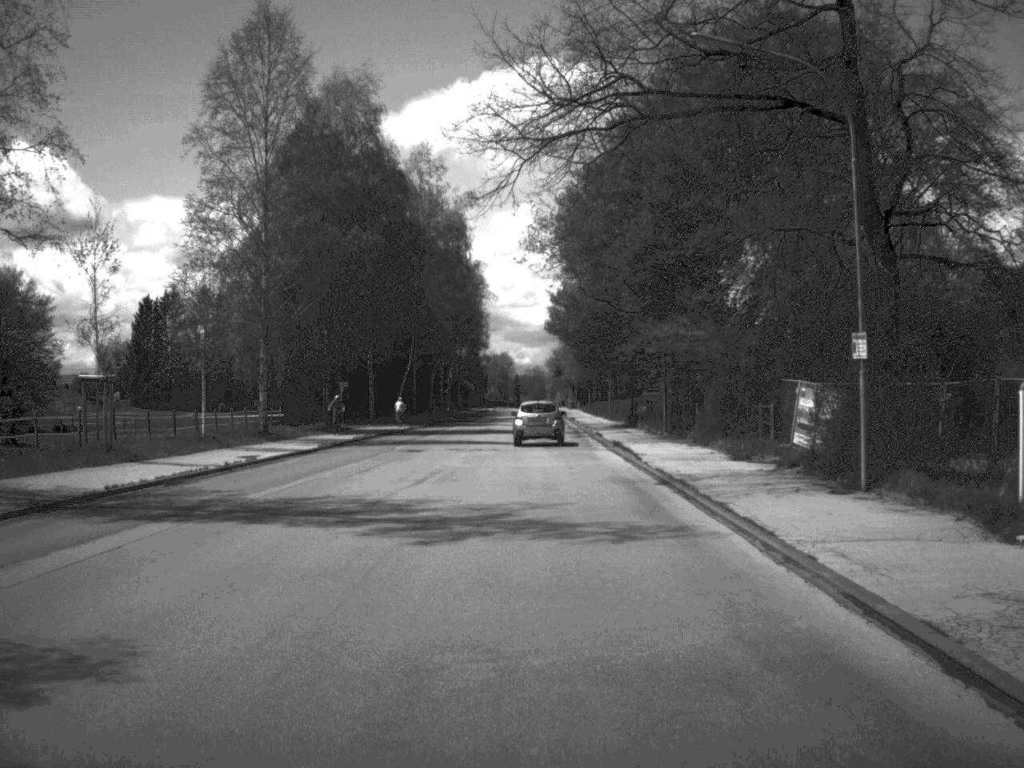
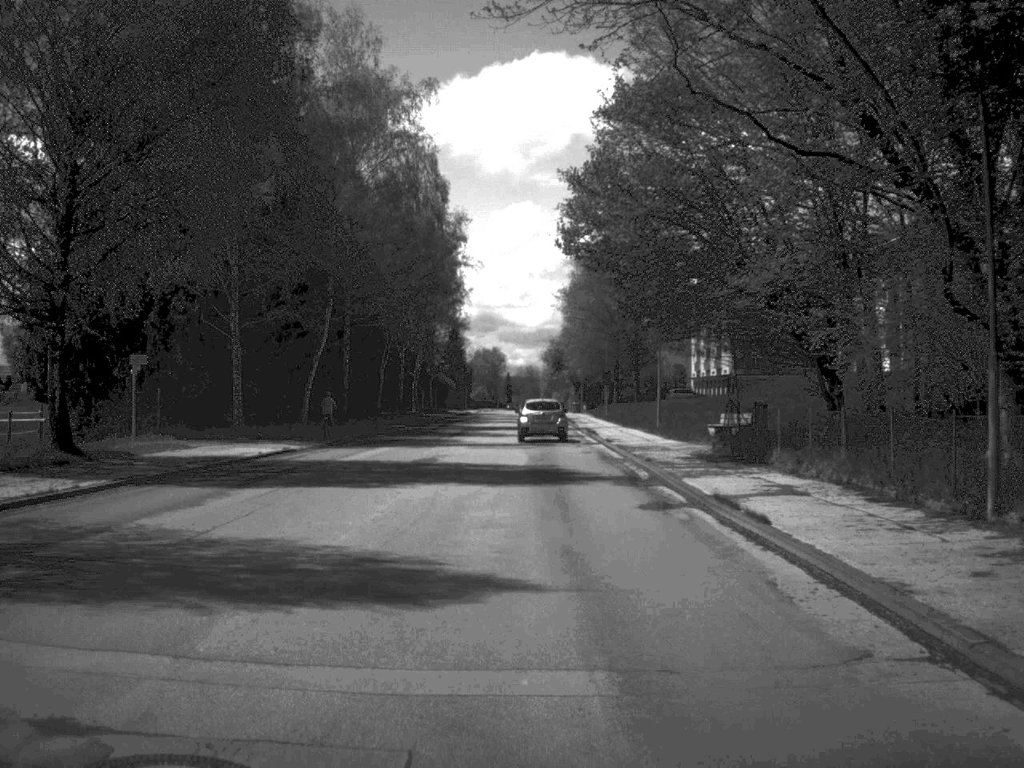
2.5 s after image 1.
(+0.1, +36.2) m; 0°
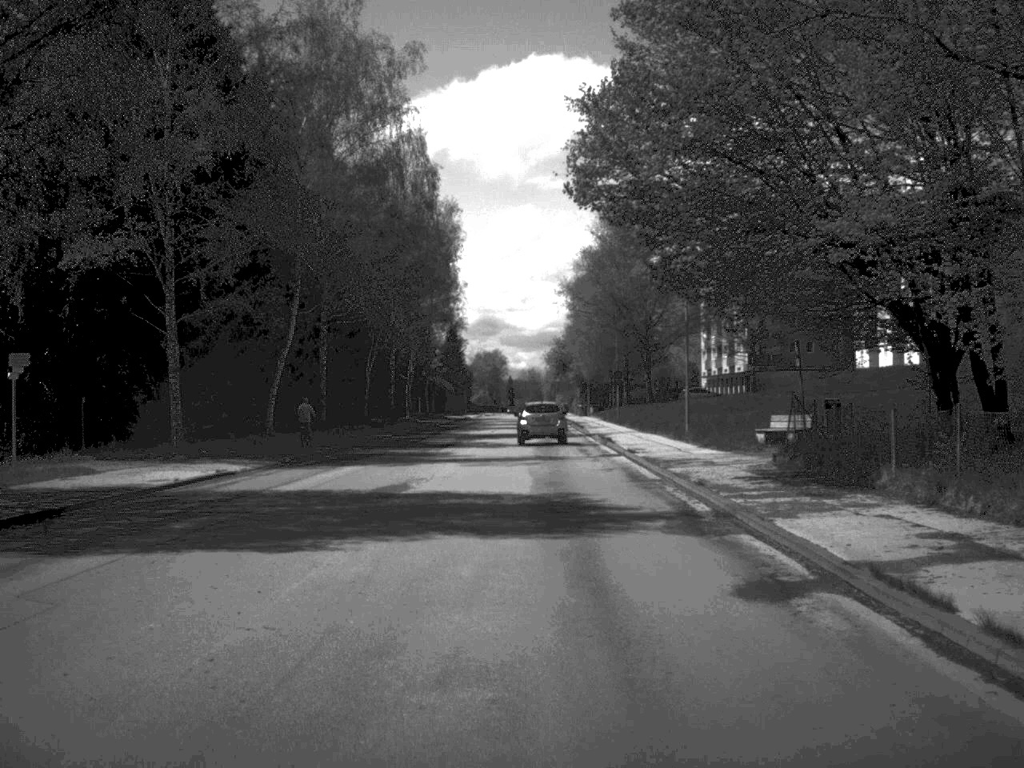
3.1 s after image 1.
(0.0, +8.4) m; 0°
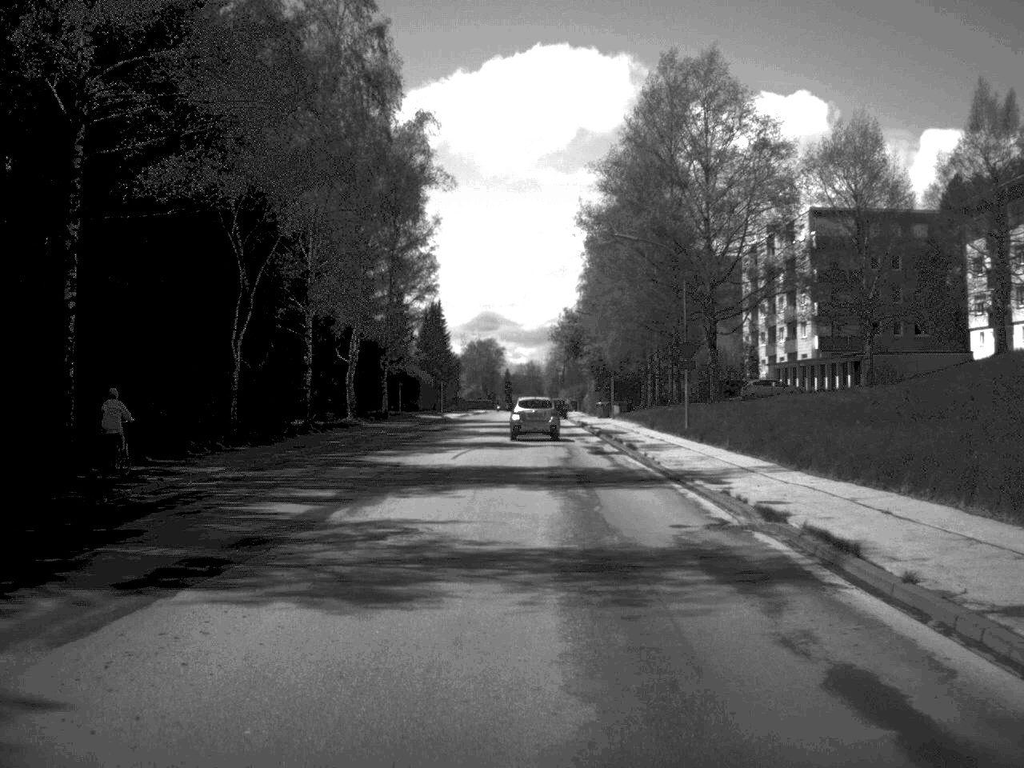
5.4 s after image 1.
(0.0, +34.1) m; 0°
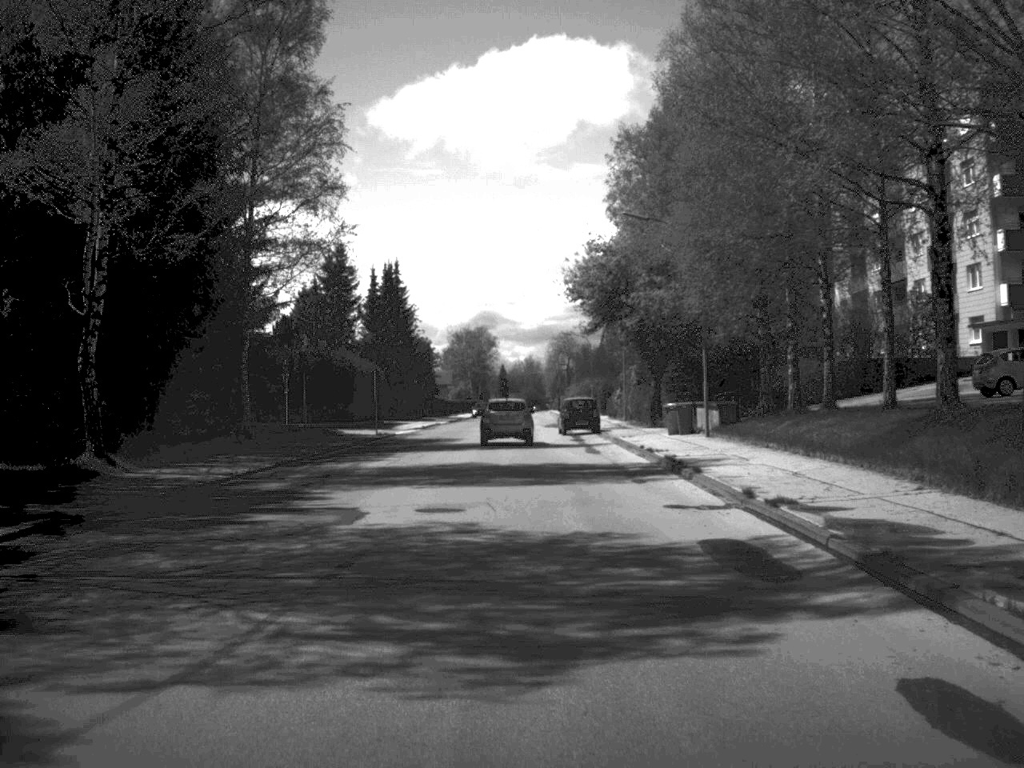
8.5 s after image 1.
(-0.1, +42.8) m; 0°
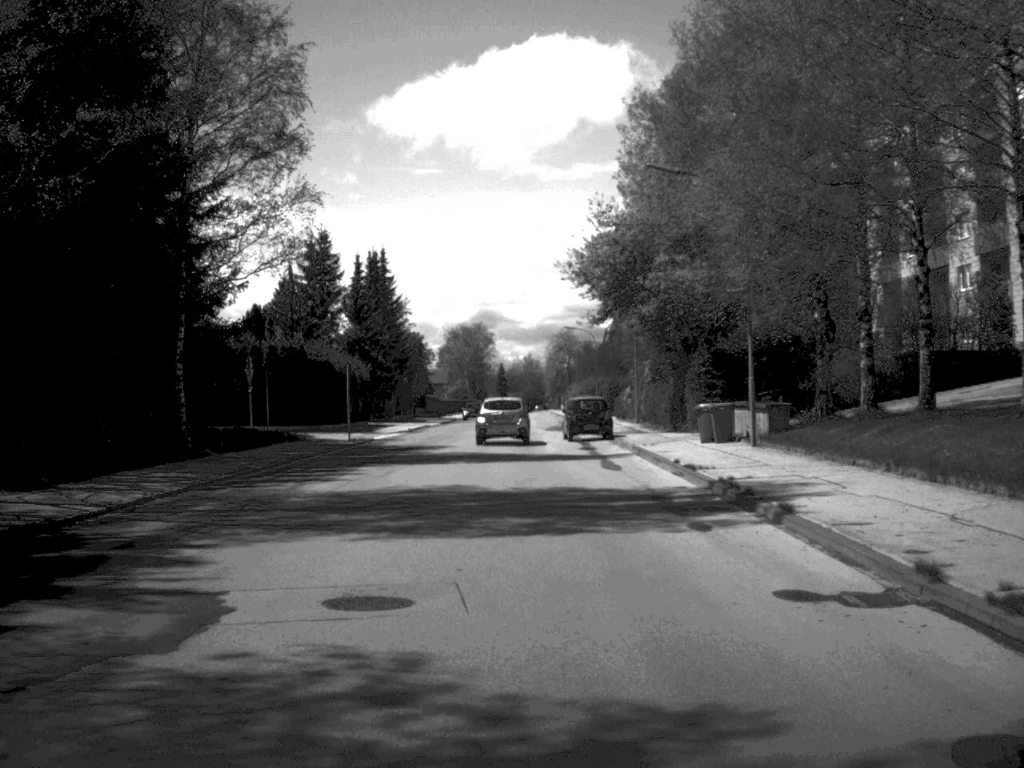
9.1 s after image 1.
(0.0, +8.2) m; 0°
